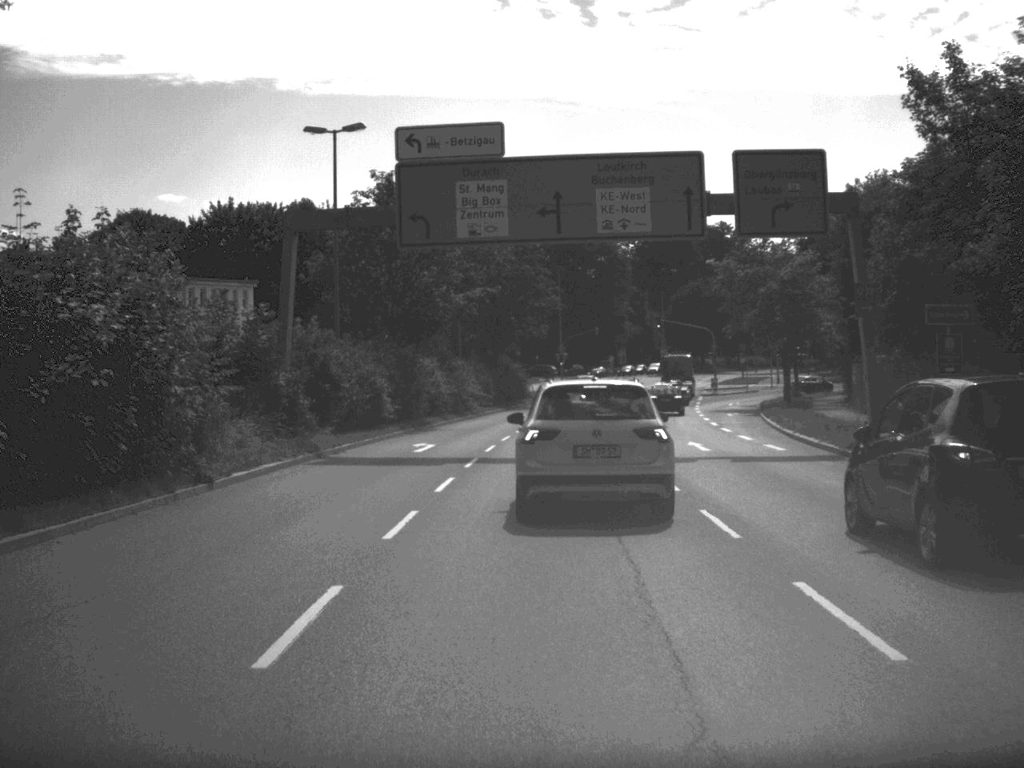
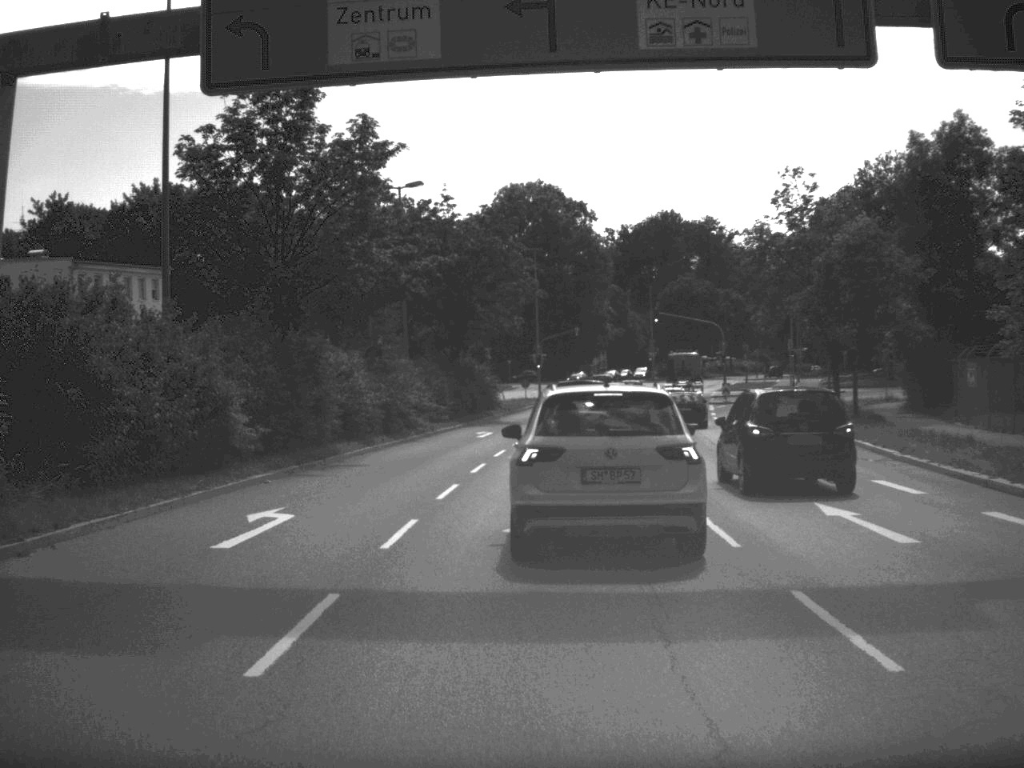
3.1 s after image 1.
(+0.1, +17.8) m; +1°
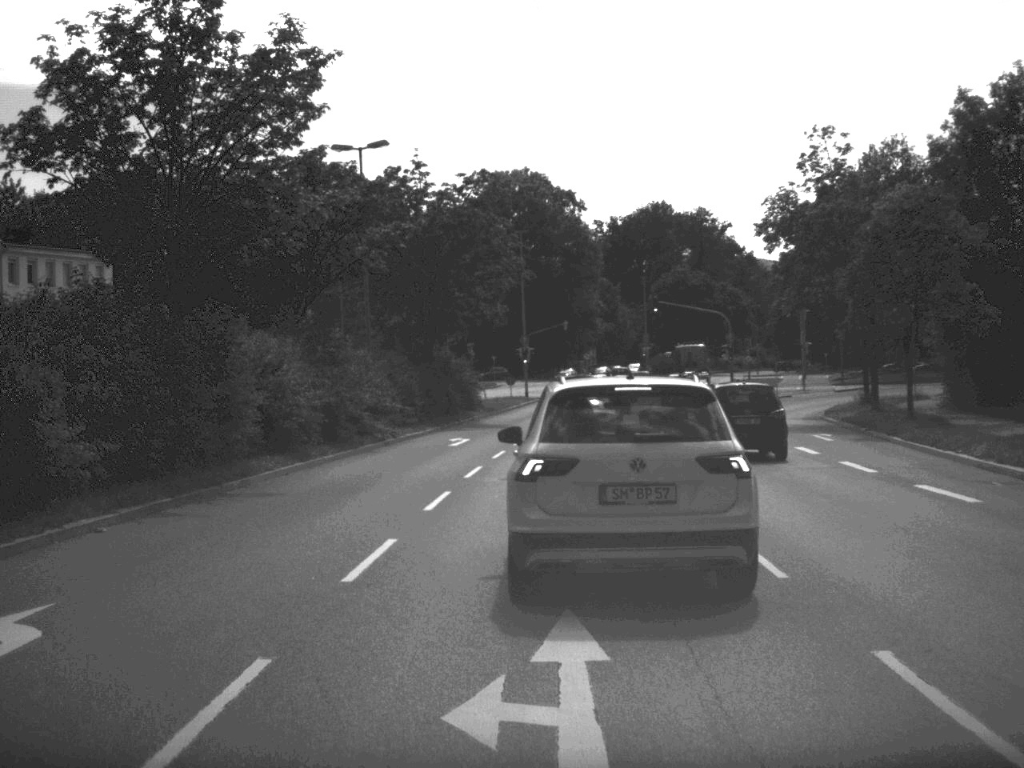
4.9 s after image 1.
(0.0, +8.4) m; 0°
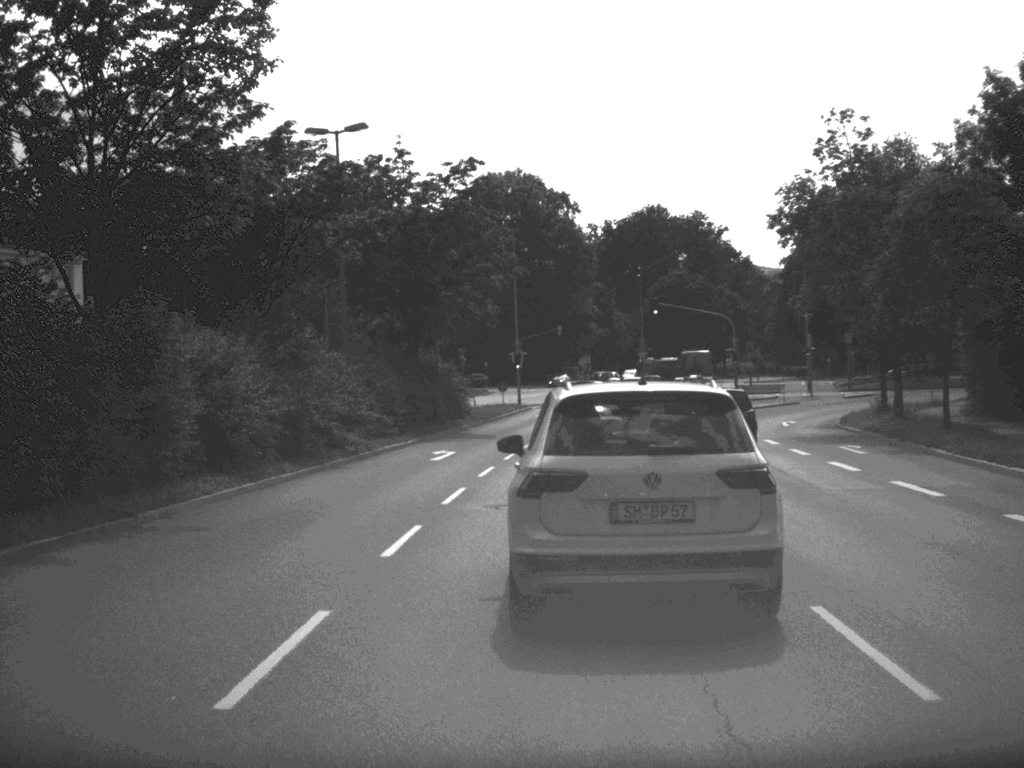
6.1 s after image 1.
(0.0, +4.1) m; 0°
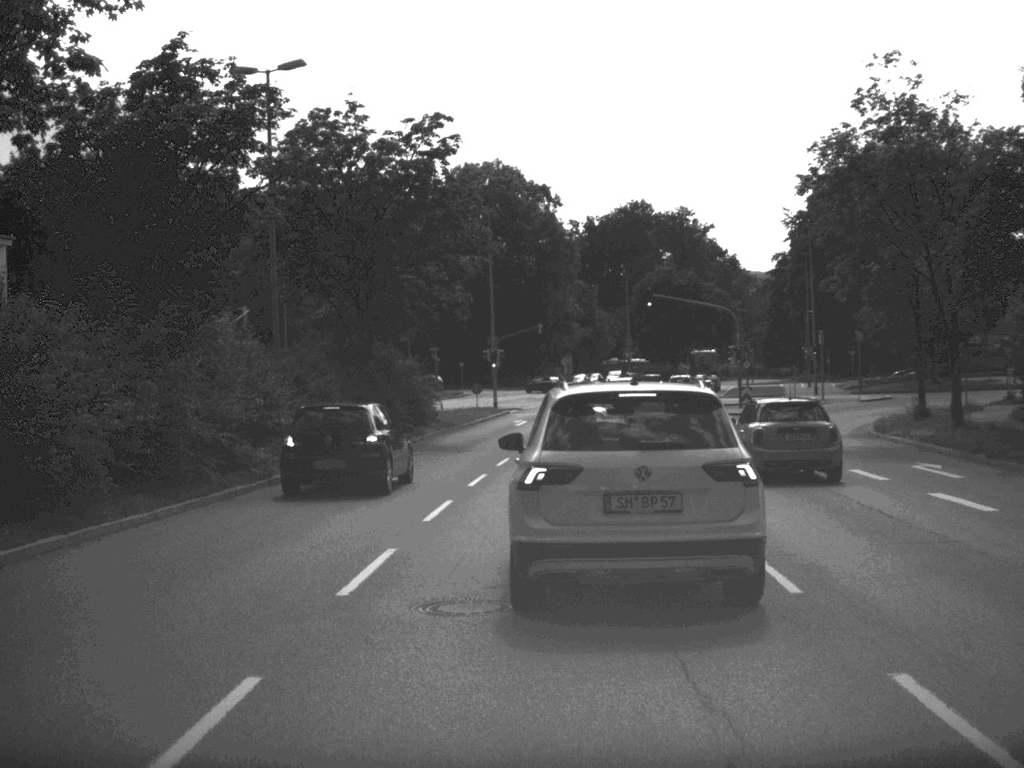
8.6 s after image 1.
(+0.1, +8.2) m; +1°
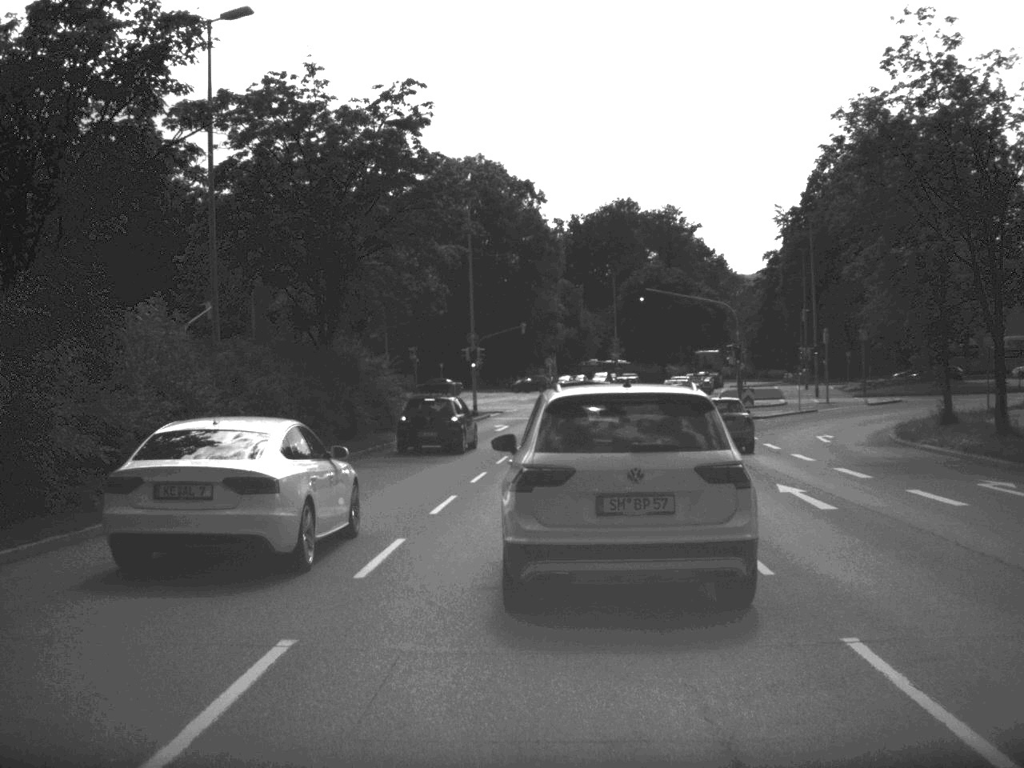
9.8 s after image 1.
(0.0, +4.8) m; +1°
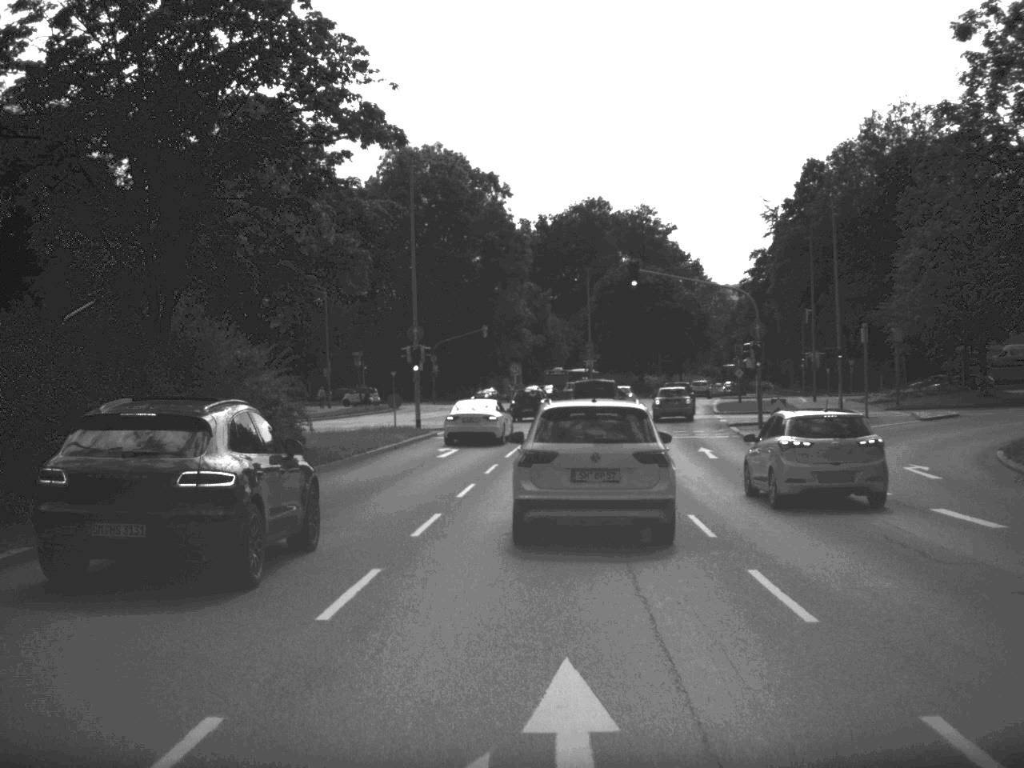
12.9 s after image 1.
(+0.2, +13.5) m; +1°
